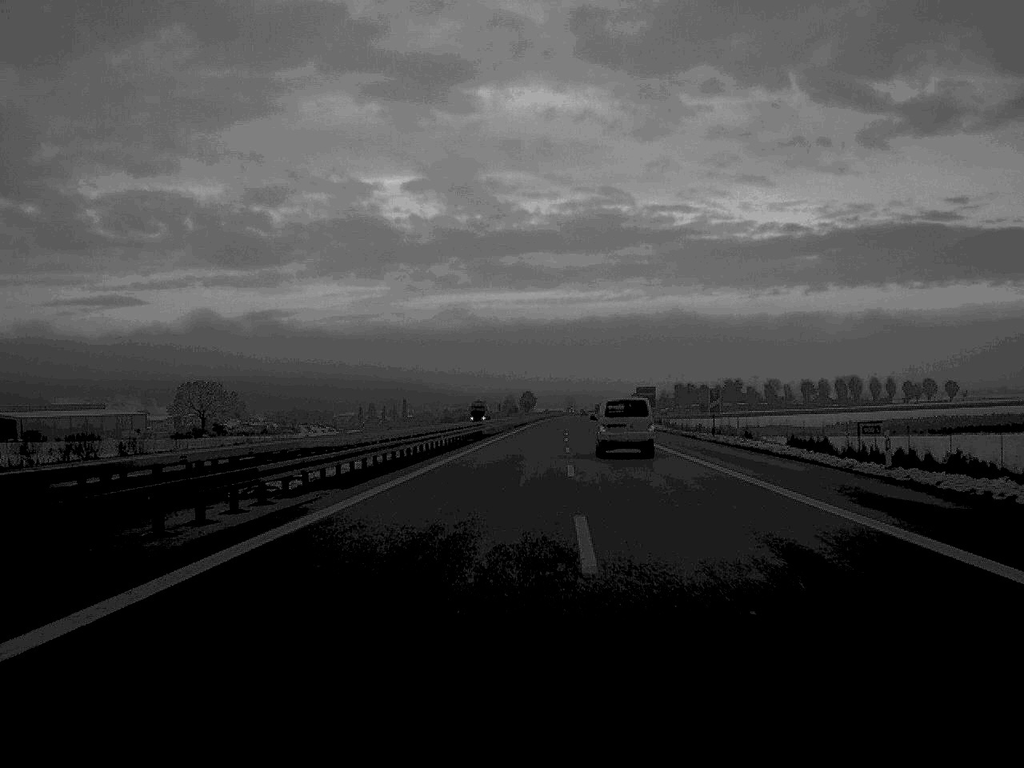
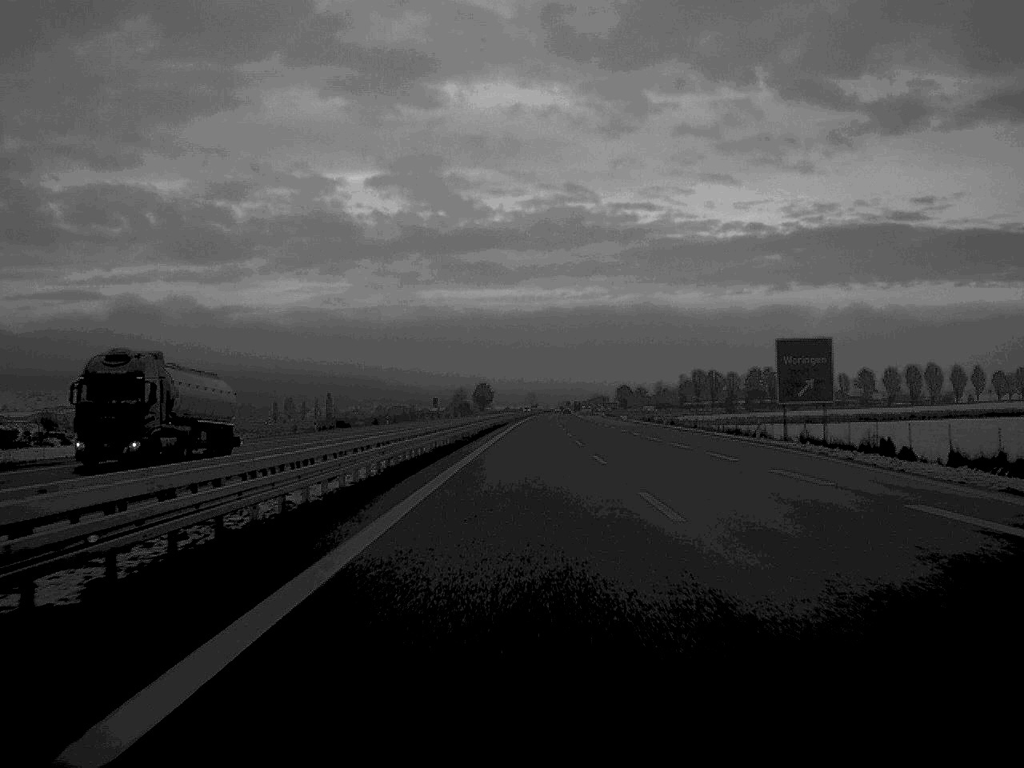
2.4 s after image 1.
(+2.0, +120.9) m; +2°
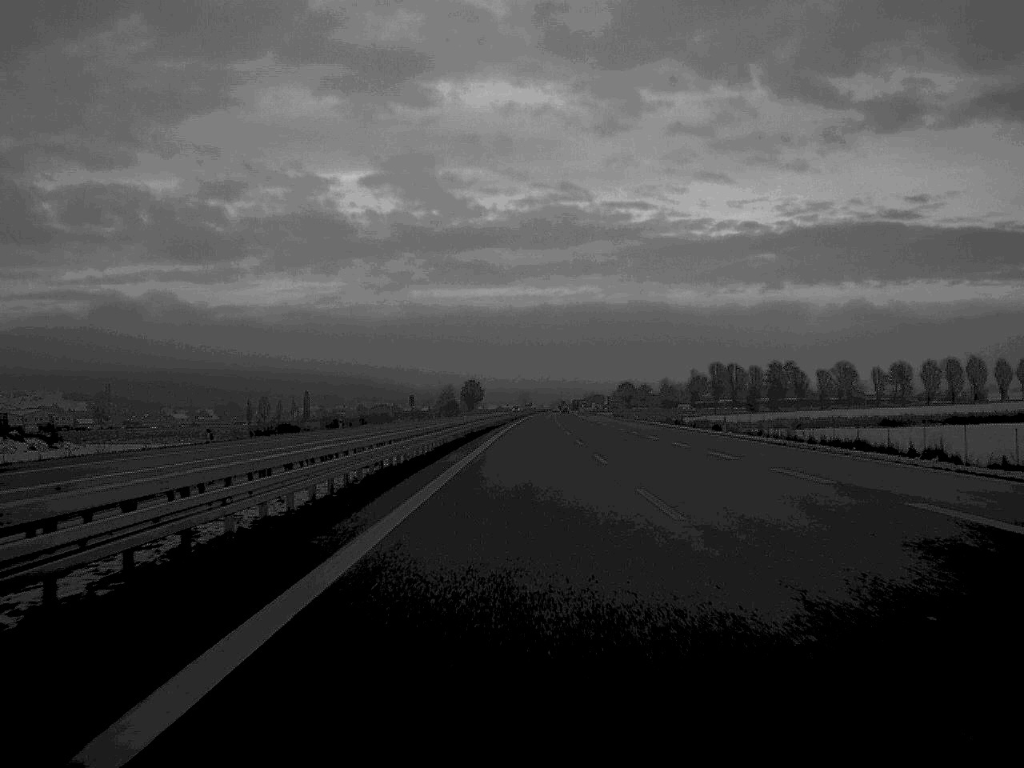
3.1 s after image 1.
(+0.1, +35.4) m; 0°
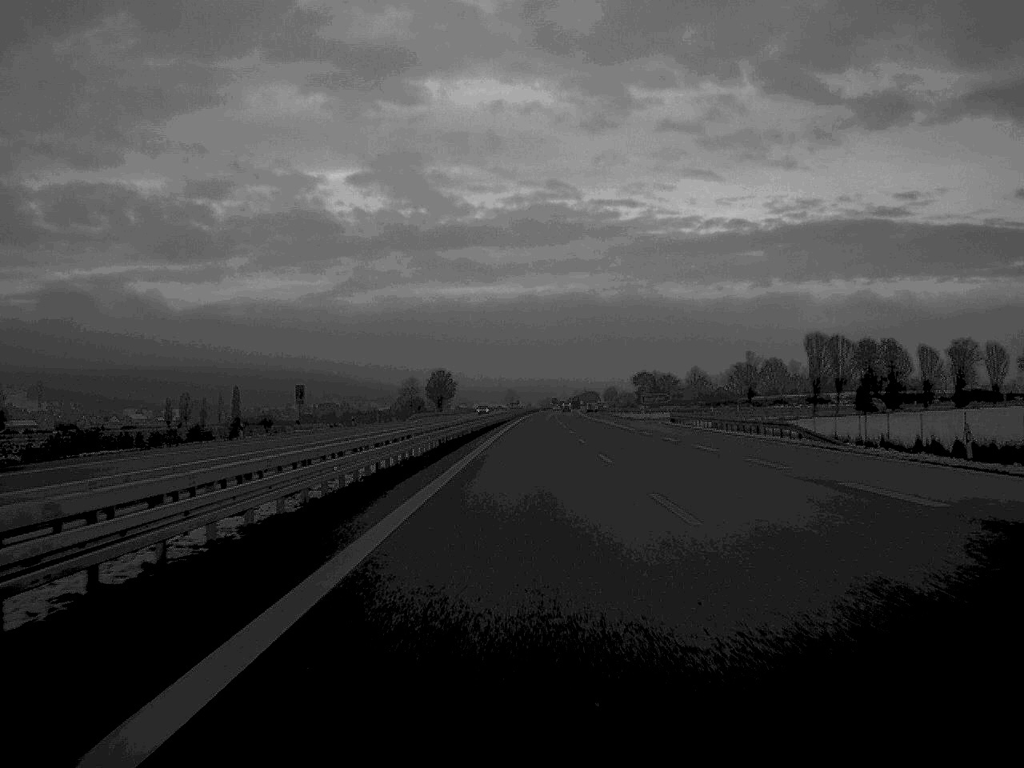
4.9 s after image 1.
(+0.5, +90.8) m; +1°
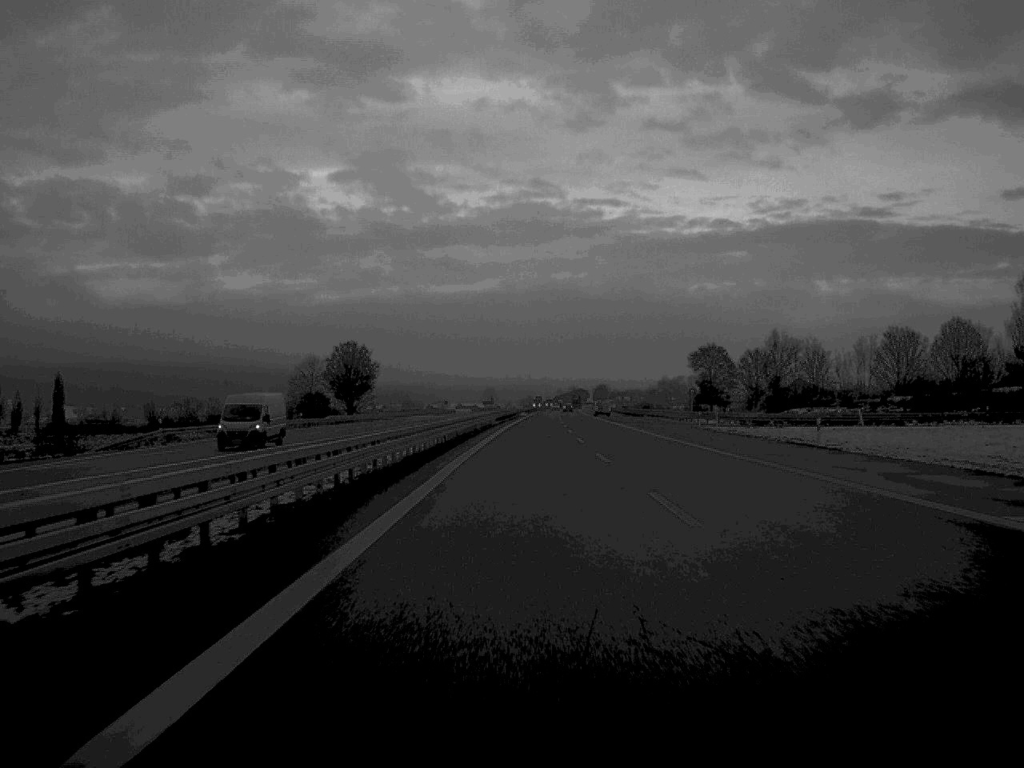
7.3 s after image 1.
(+1.0, +125.2) m; +1°
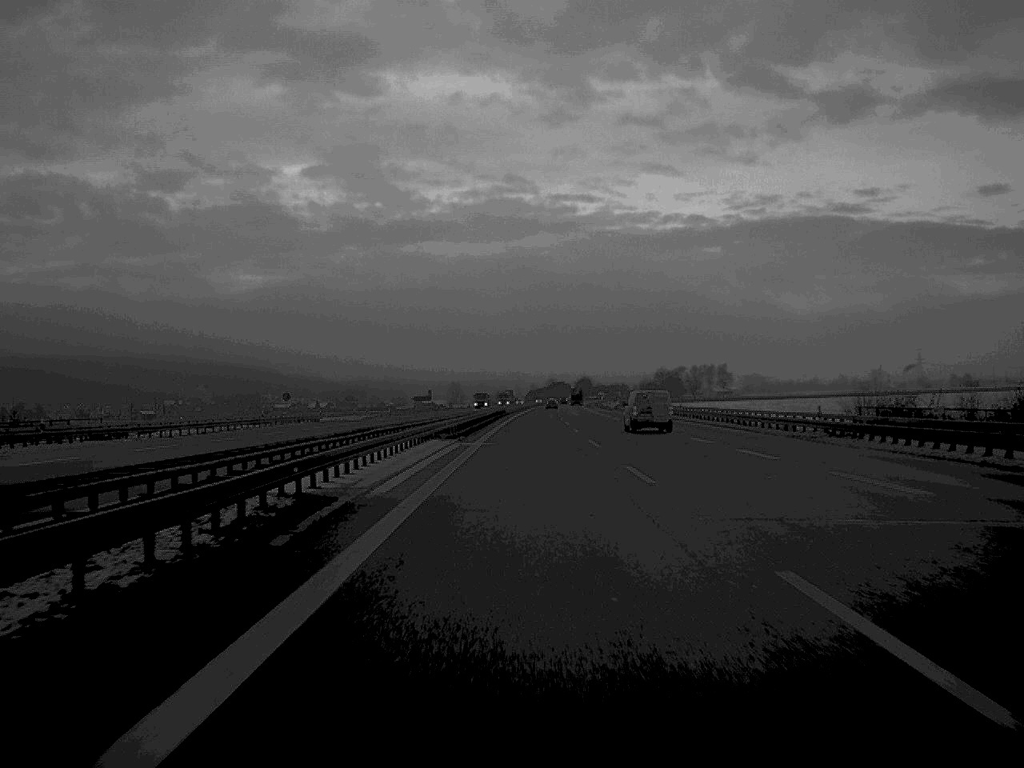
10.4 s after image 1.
(+1.7, +153.3) m; +1°
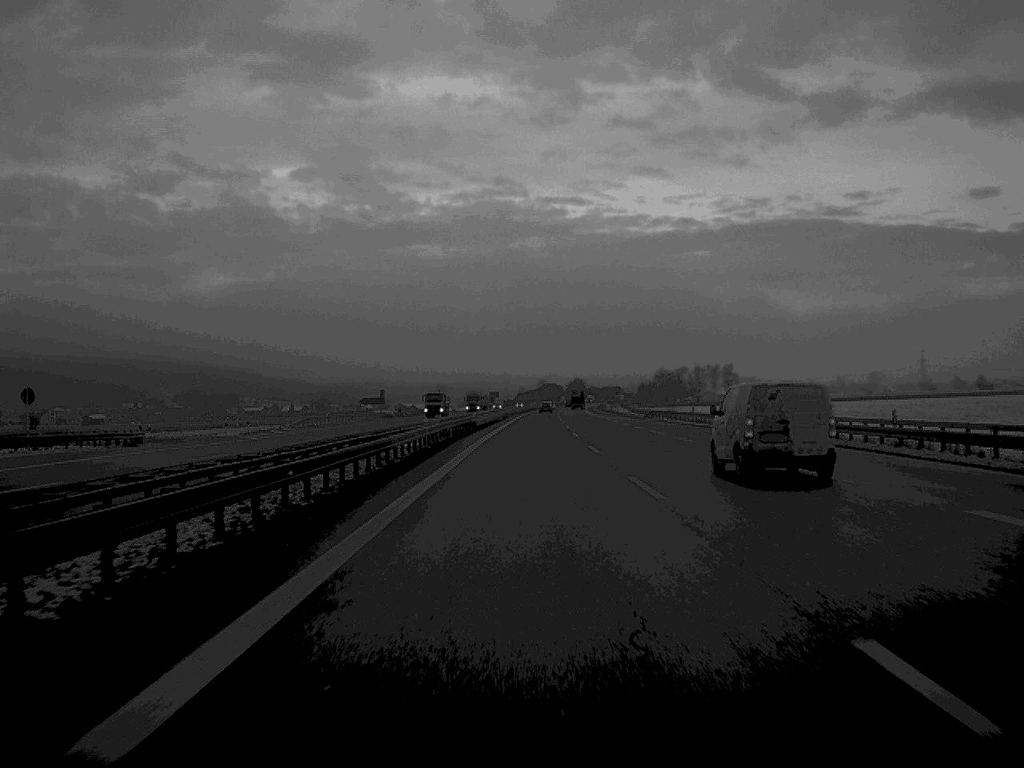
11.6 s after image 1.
(+0.3, +56.9) m; 0°
